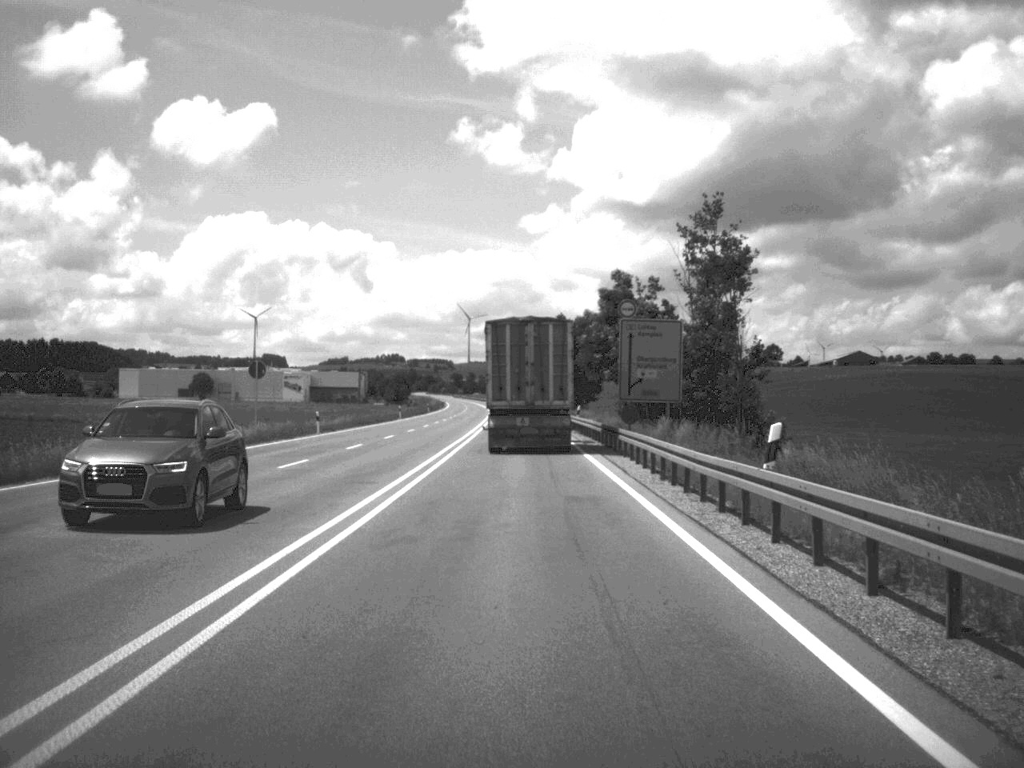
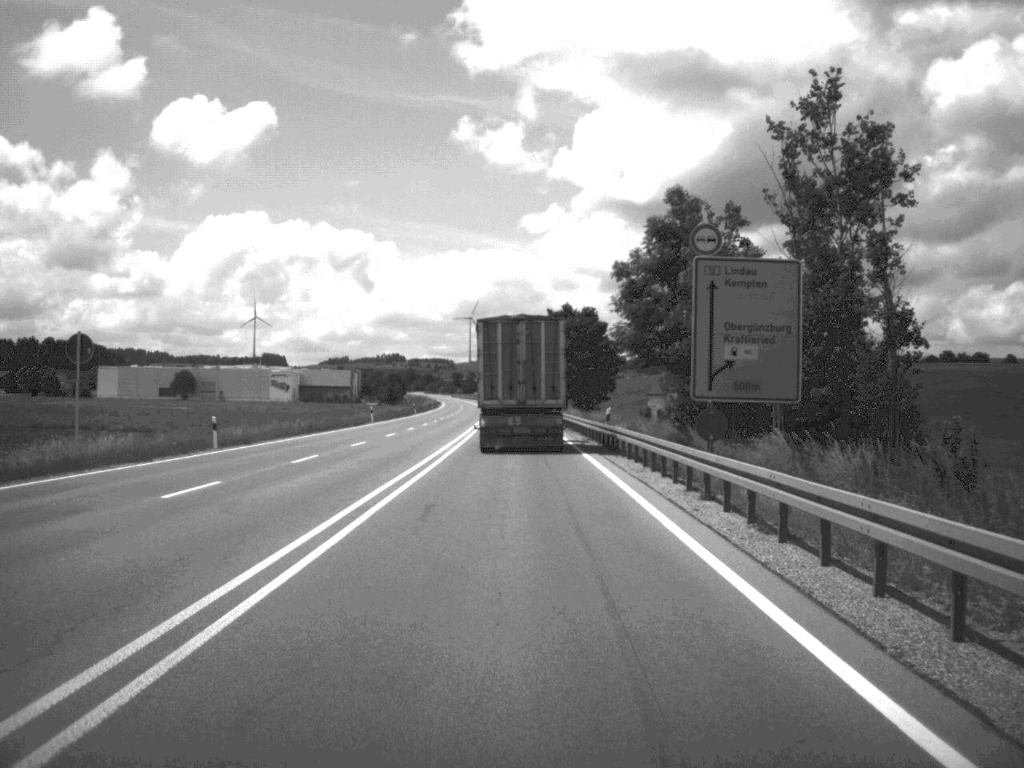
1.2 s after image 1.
(0.0, +21.8) m; 0°
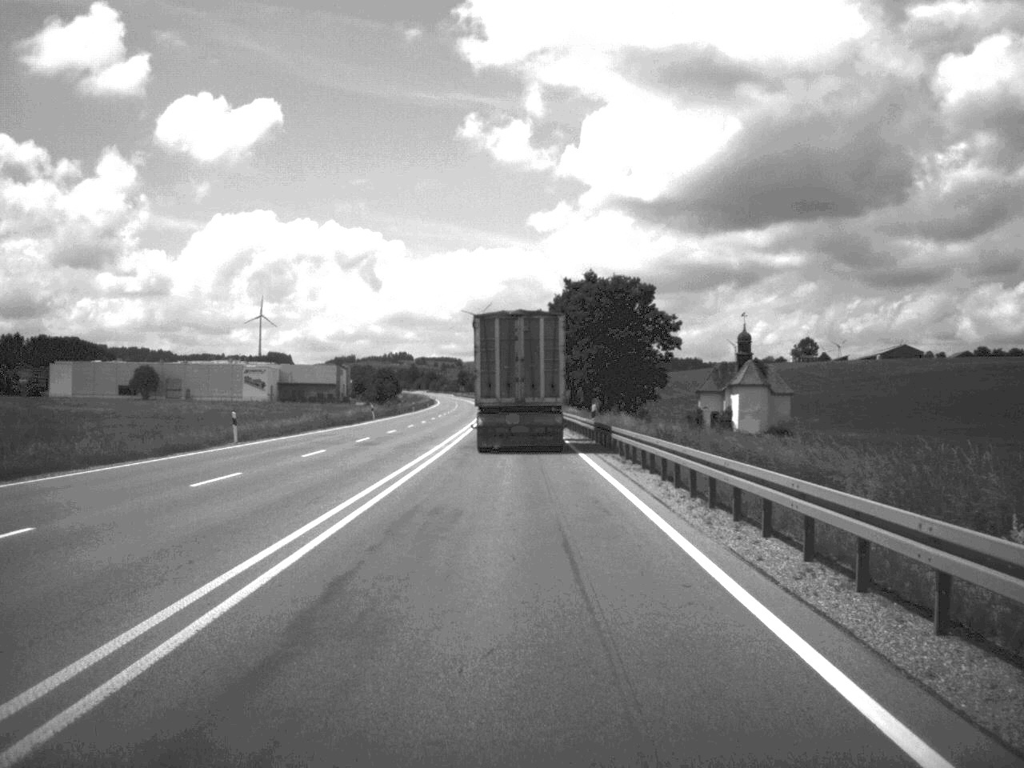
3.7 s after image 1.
(-0.2, +45.3) m; -1°
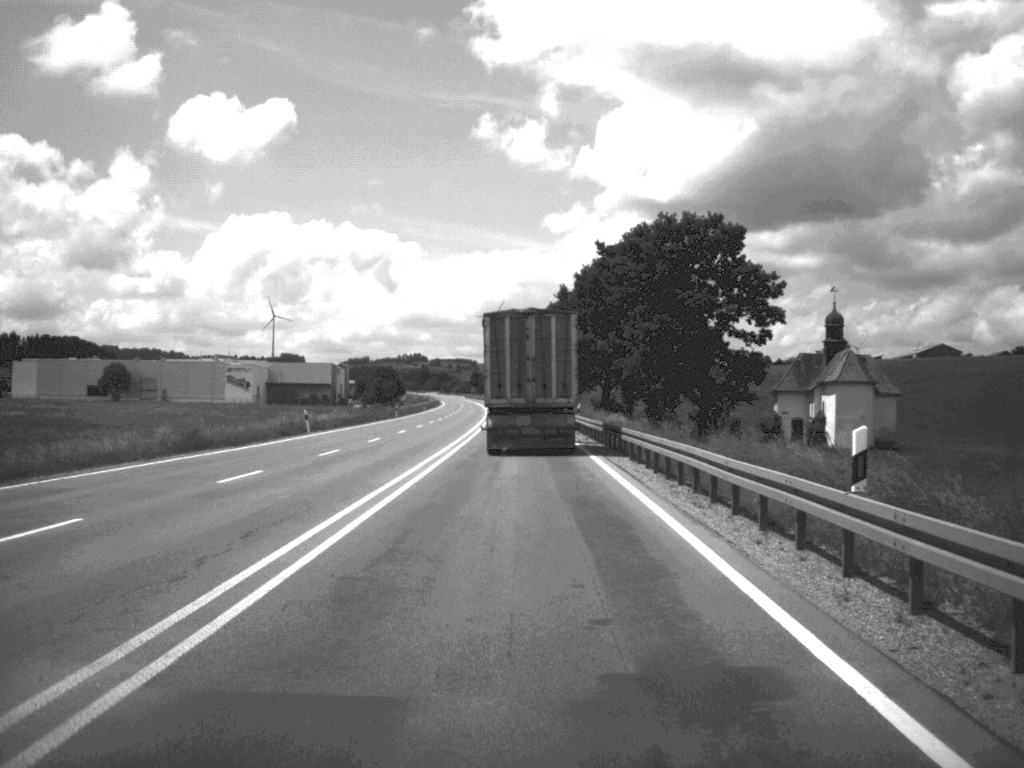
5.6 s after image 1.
(-0.2, +34.7) m; -1°
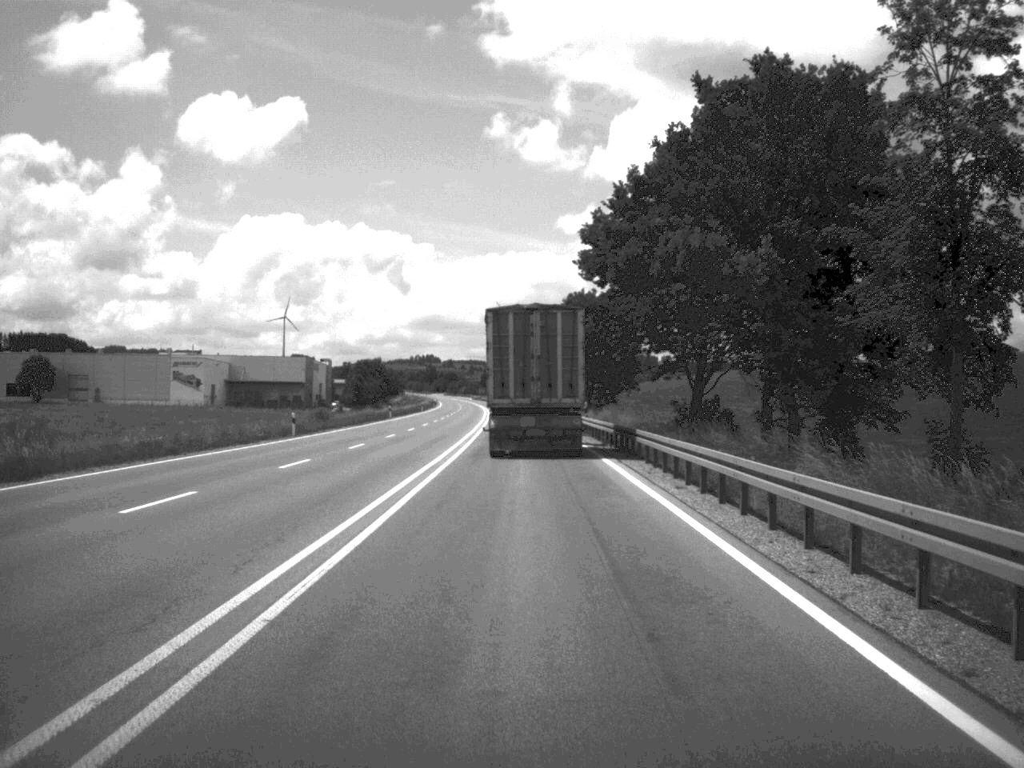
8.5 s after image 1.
(-0.4, +54.8) m; -1°
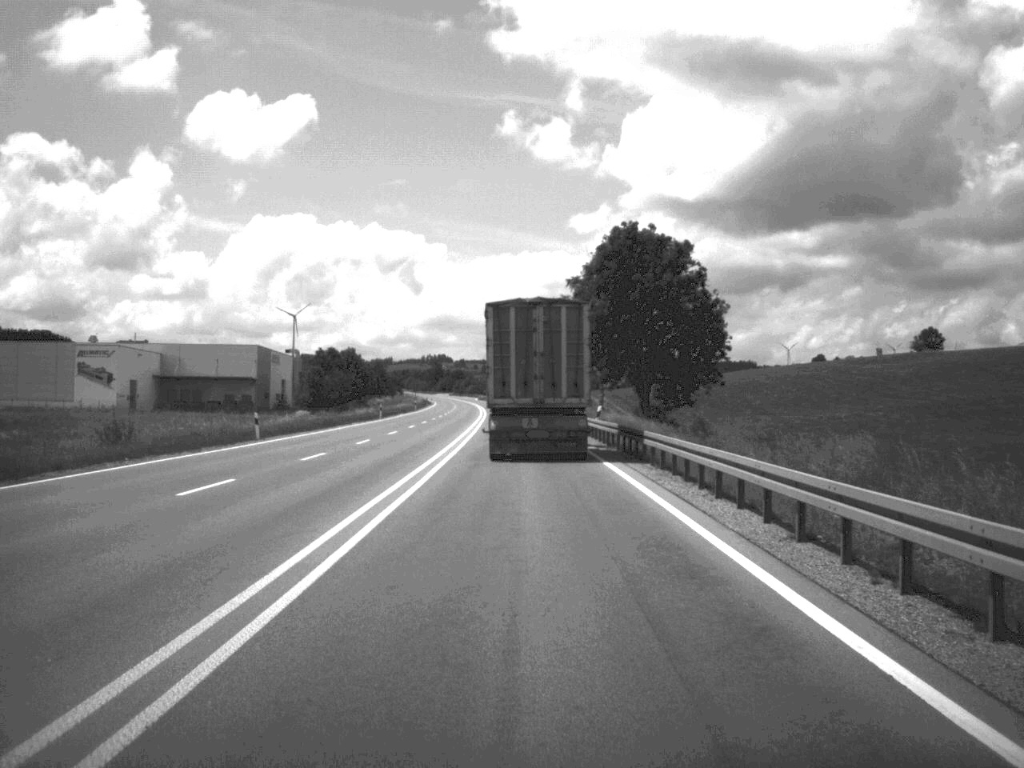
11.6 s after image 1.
(-0.4, +56.5) m; -1°
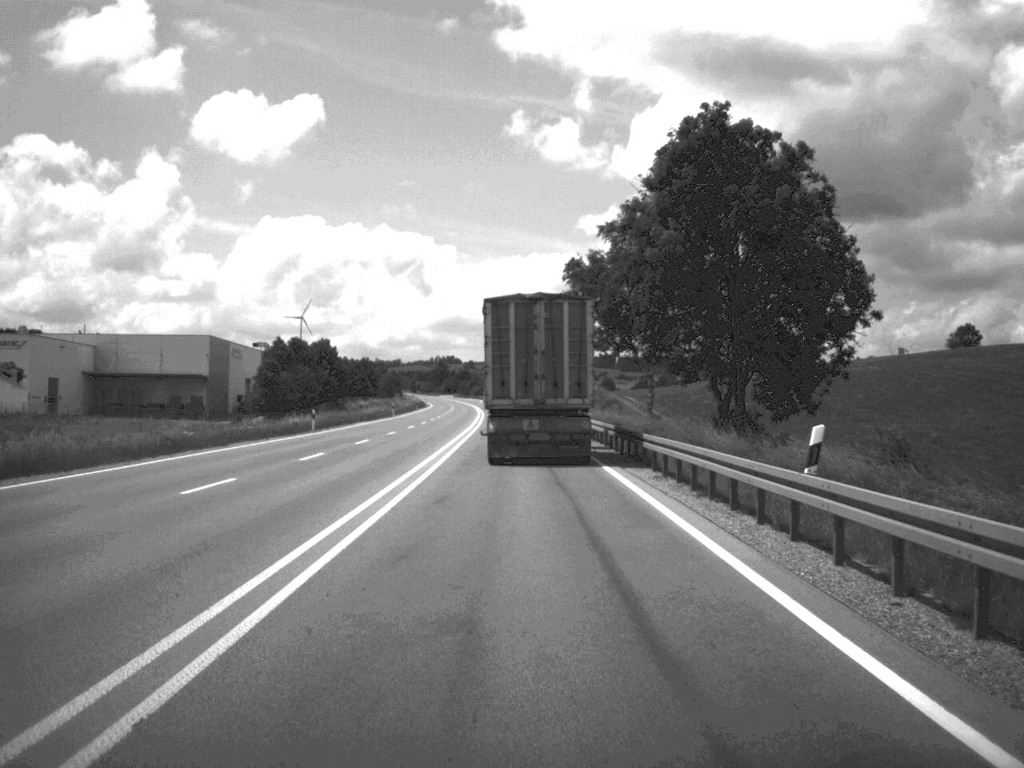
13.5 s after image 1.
(-0.2, +35.3) m; -1°
